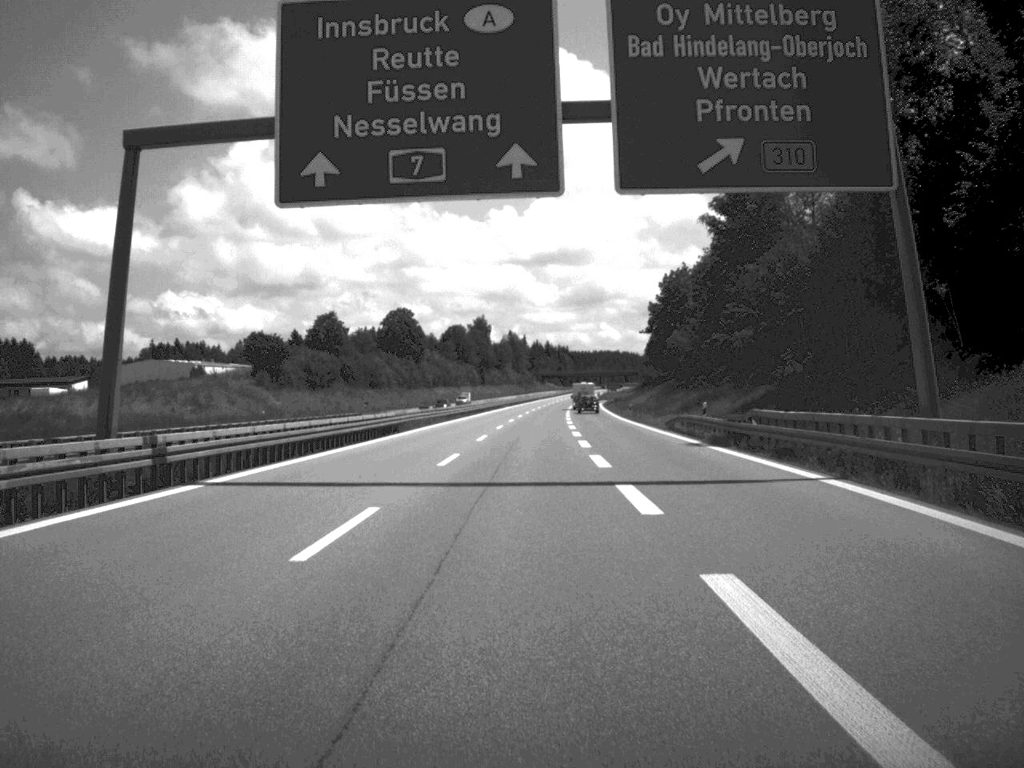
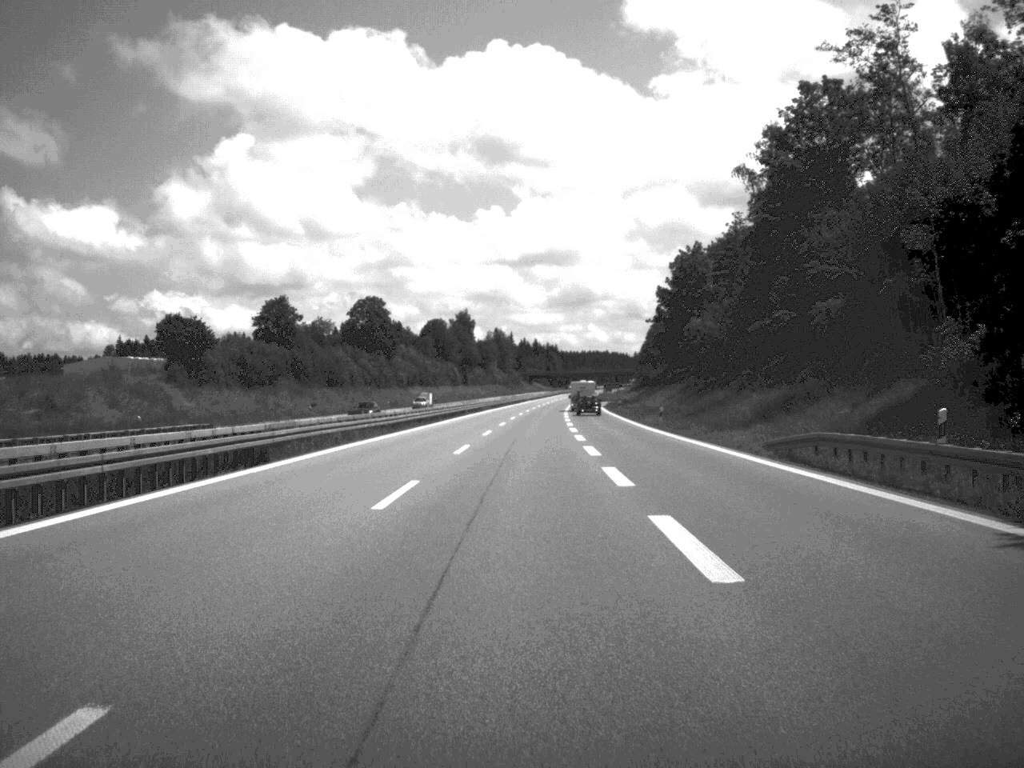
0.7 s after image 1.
(+0.1, +29.8) m; +1°
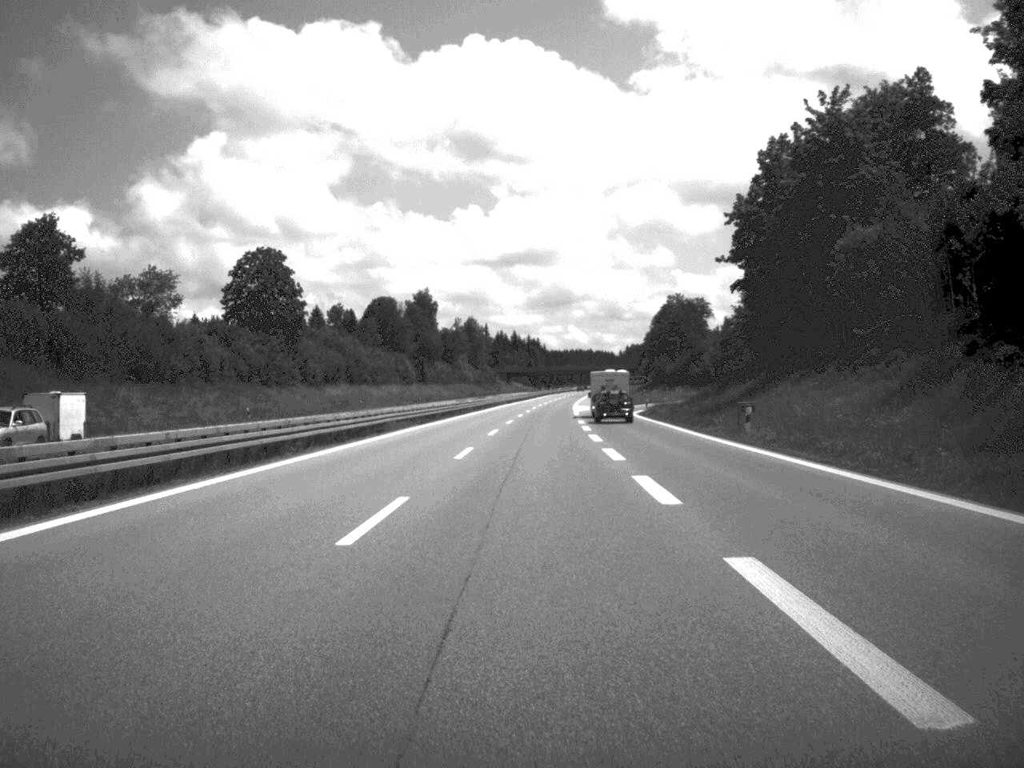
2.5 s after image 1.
(+0.6, +75.4) m; +1°
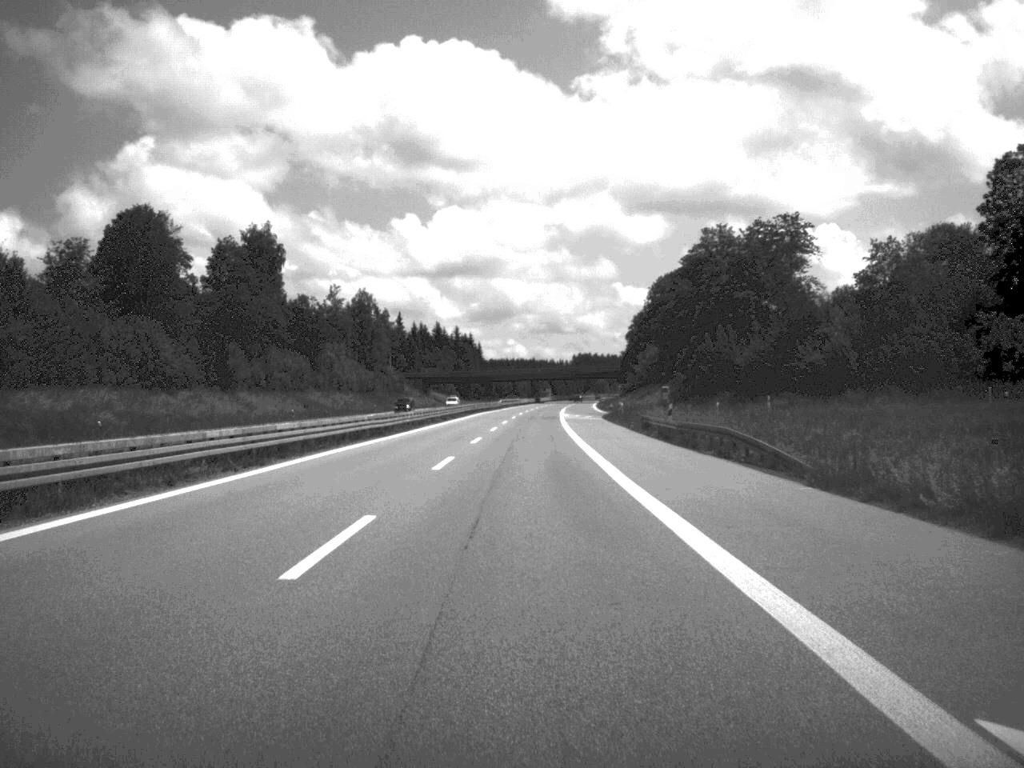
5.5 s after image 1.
(+2.7, +125.7) m; +2°
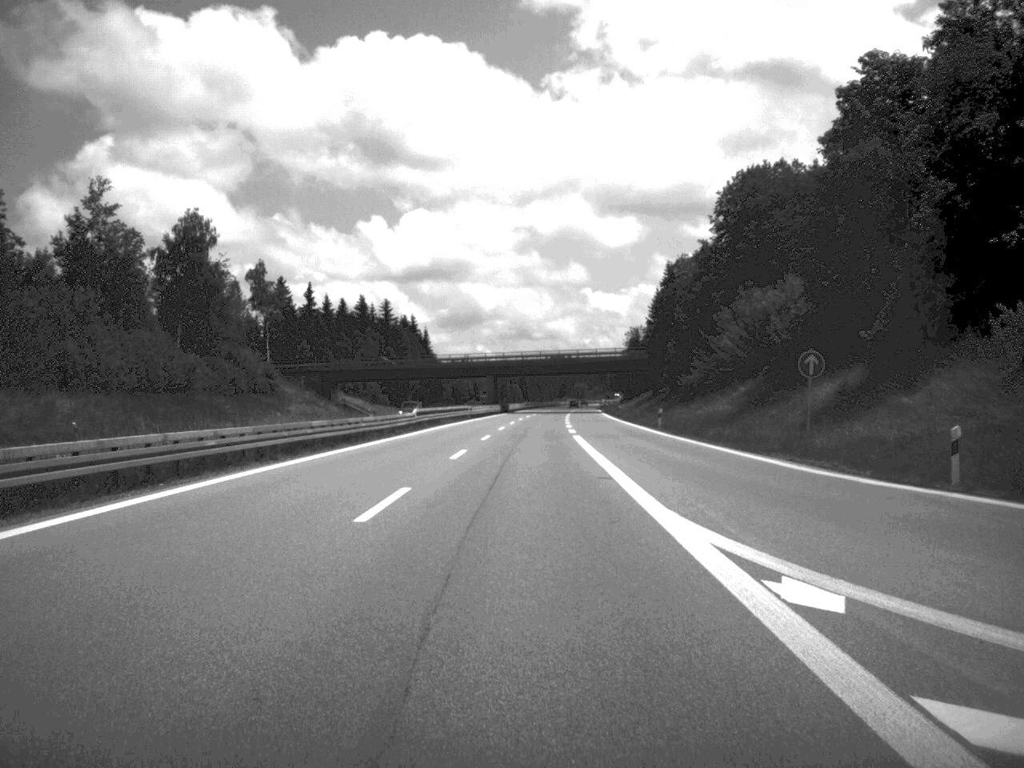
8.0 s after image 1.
(+0.9, +101.2) m; +1°
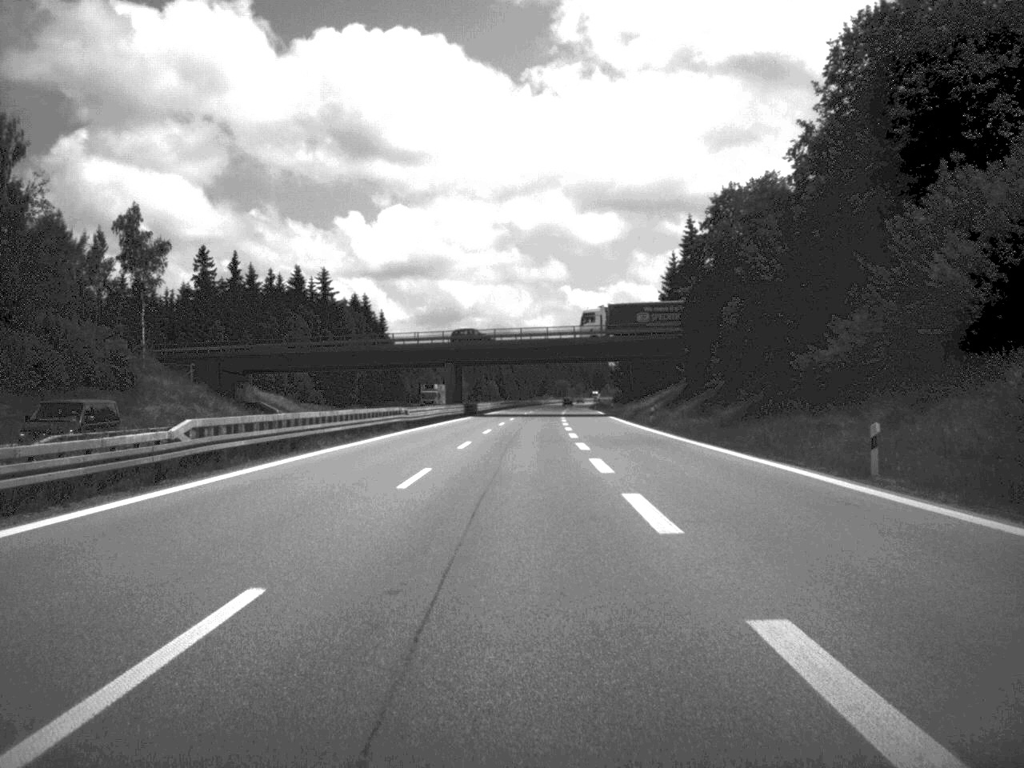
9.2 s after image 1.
(+0.3, +46.9) m; +1°
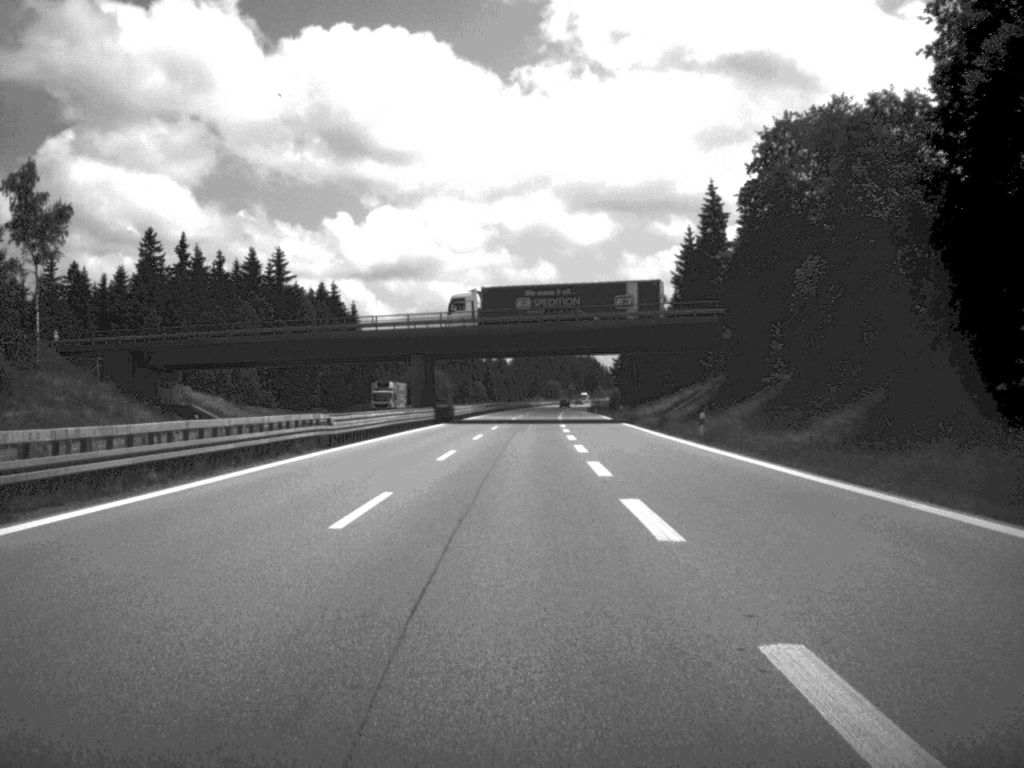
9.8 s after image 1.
(+0.1, +24.5) m; 0°
